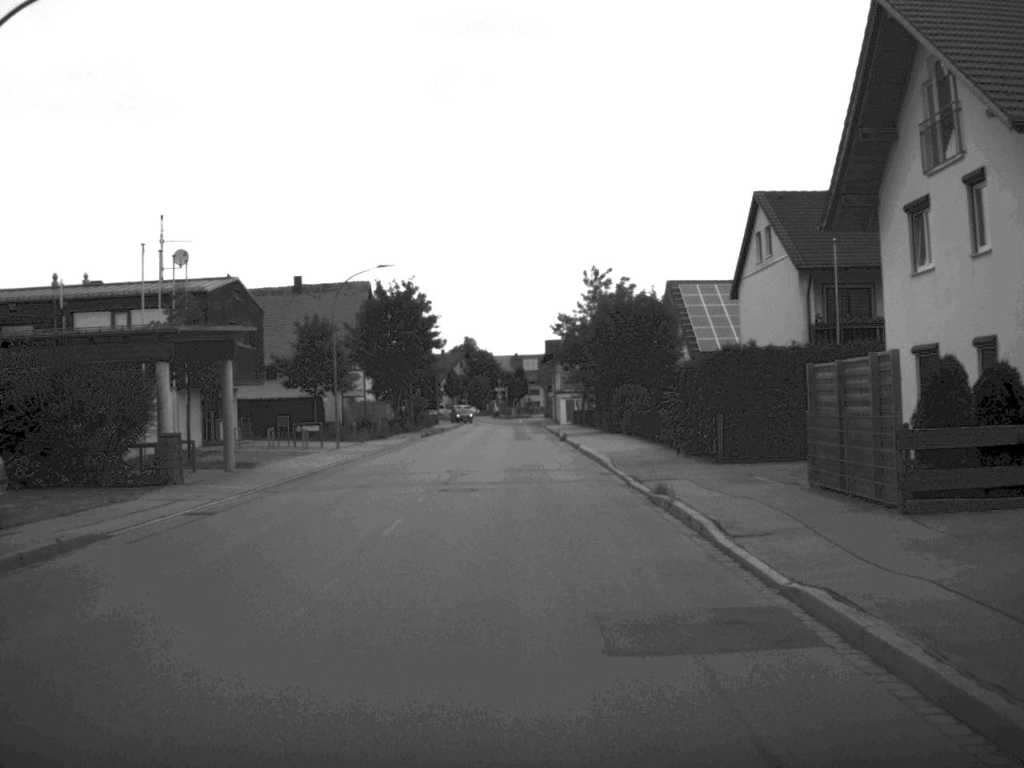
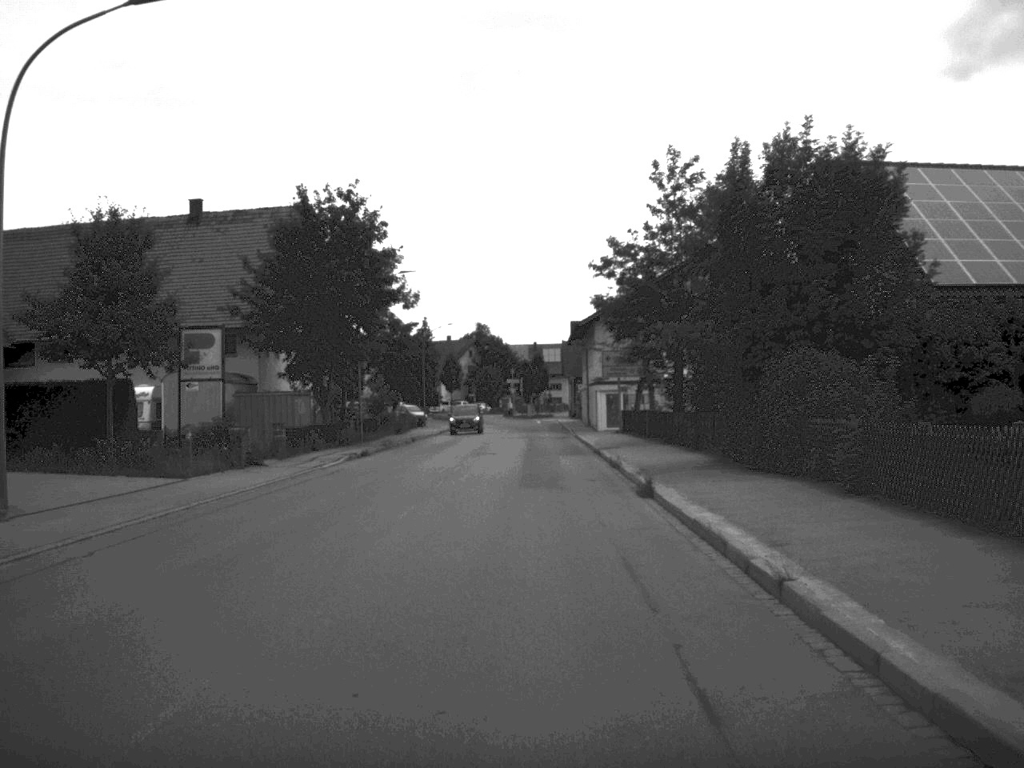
(-0.1, +34.3) m; -1°
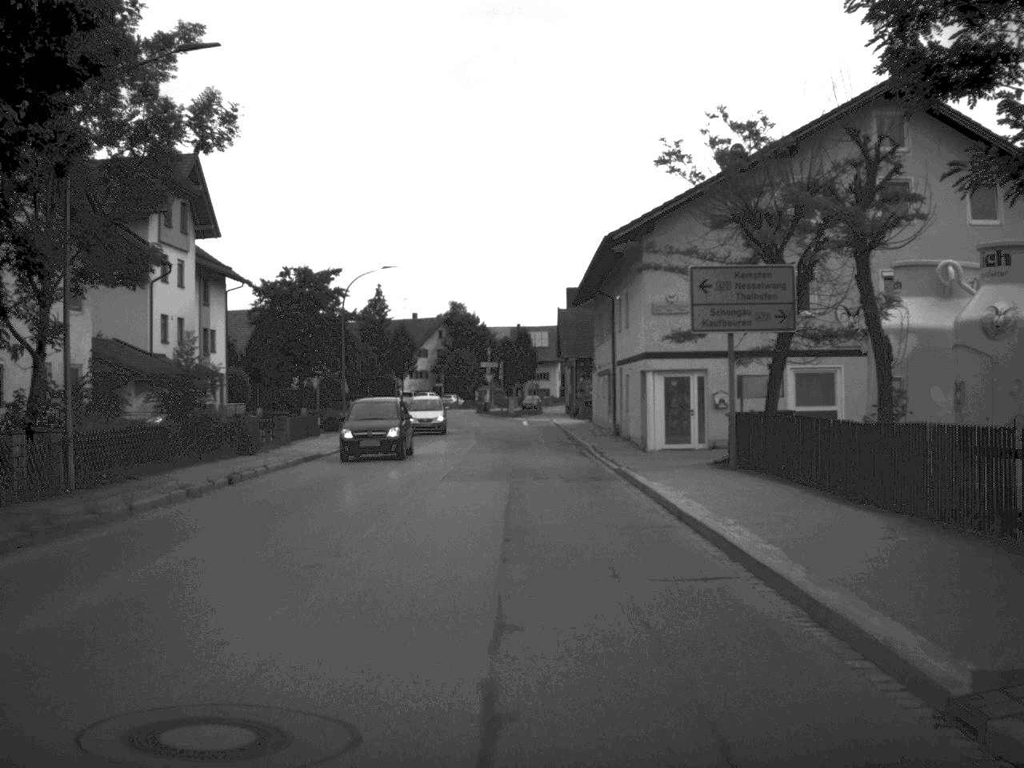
(0.0, +34.2) m; +1°
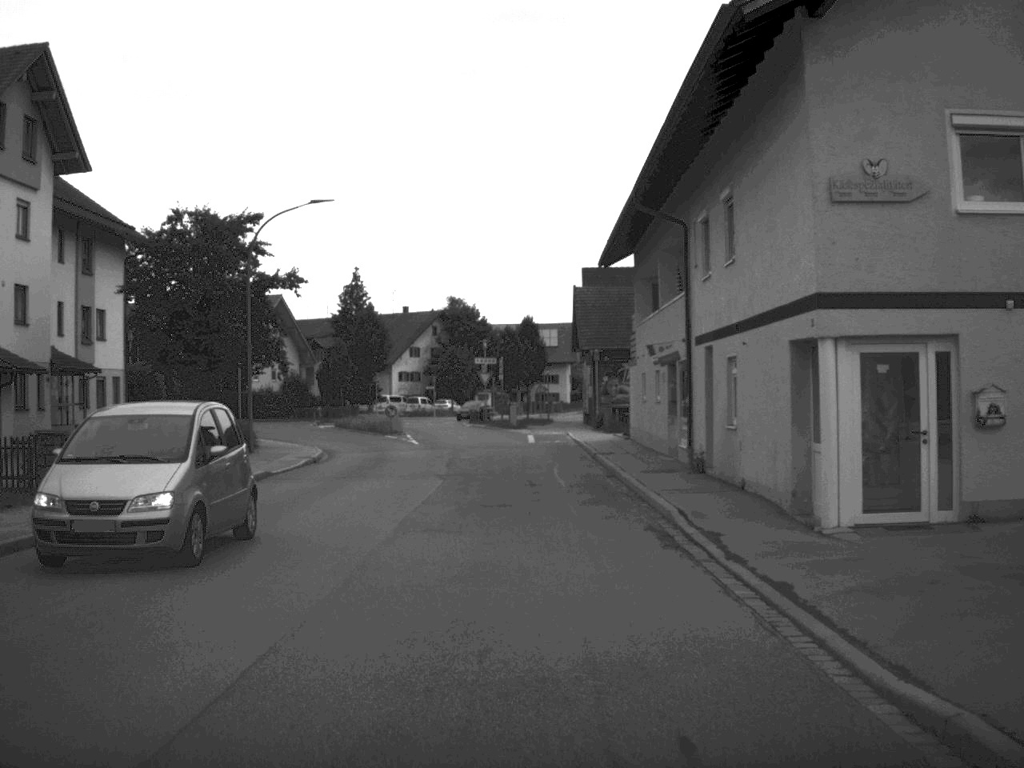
(0.0, +20.4) m; 0°
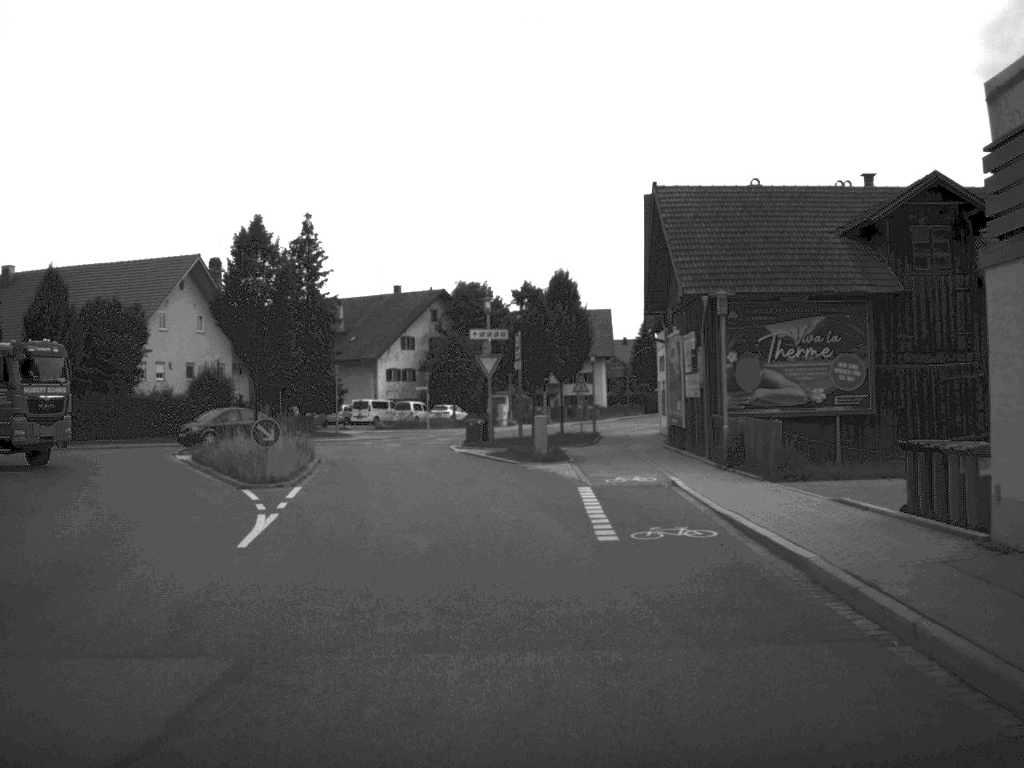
(-0.5, +32.2) m; -1°
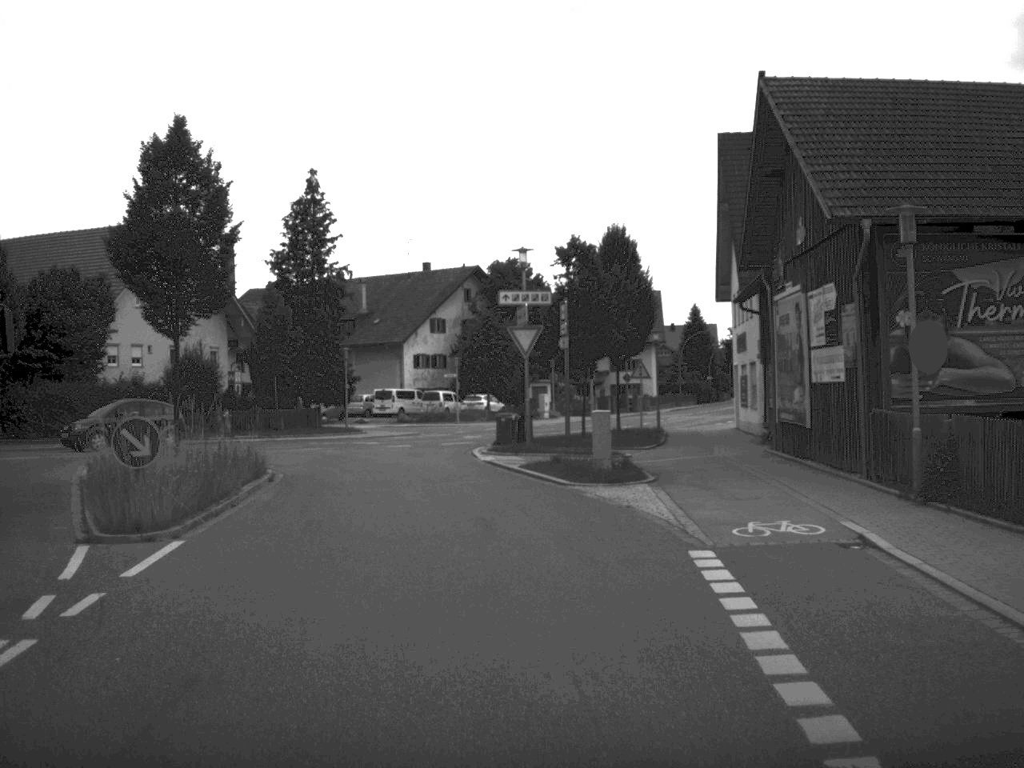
(-0.2, +11.0) m; -2°
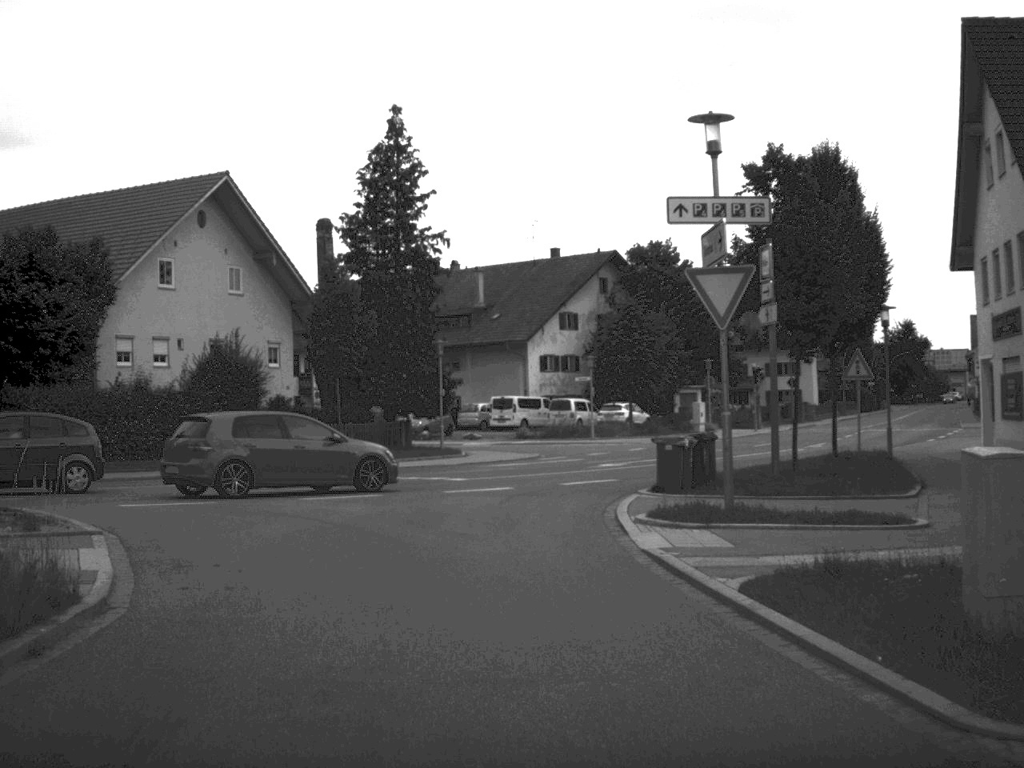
(-0.6, +14.9) m; -6°
